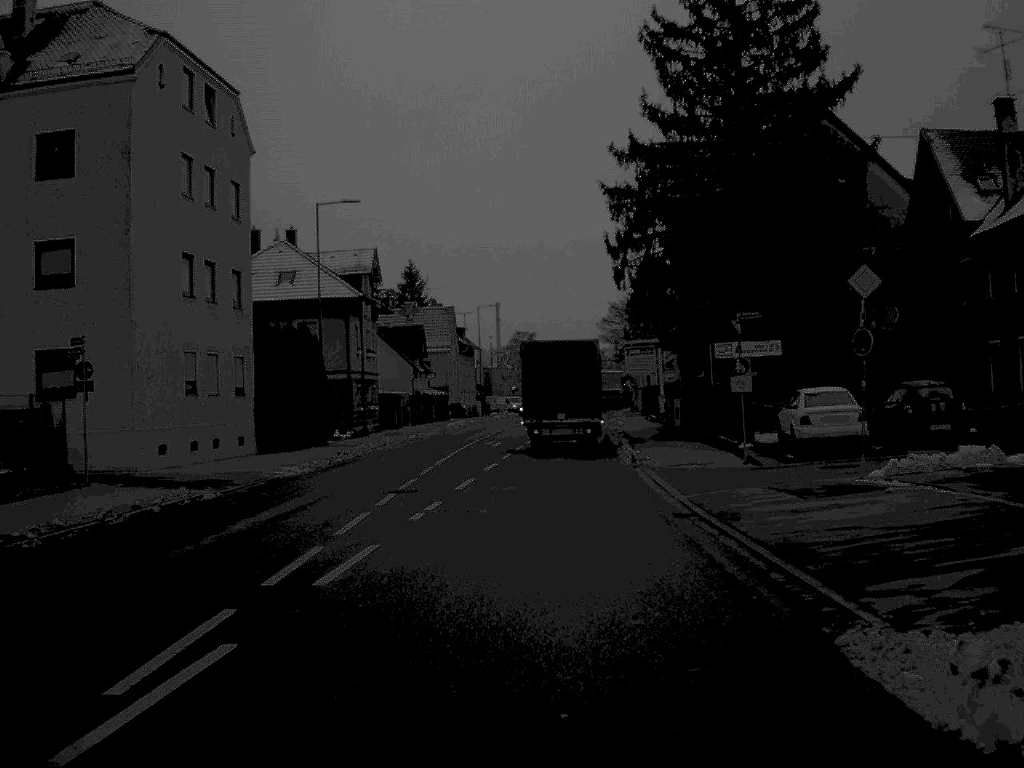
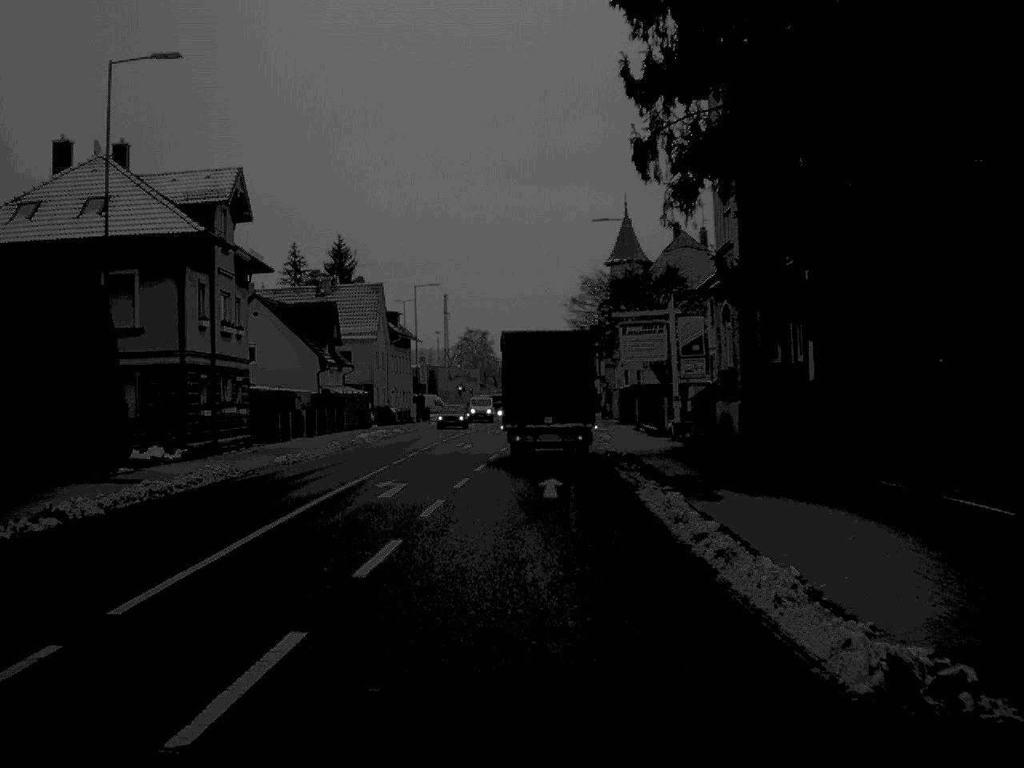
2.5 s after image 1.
(+0.4, +23.6) m; +2°
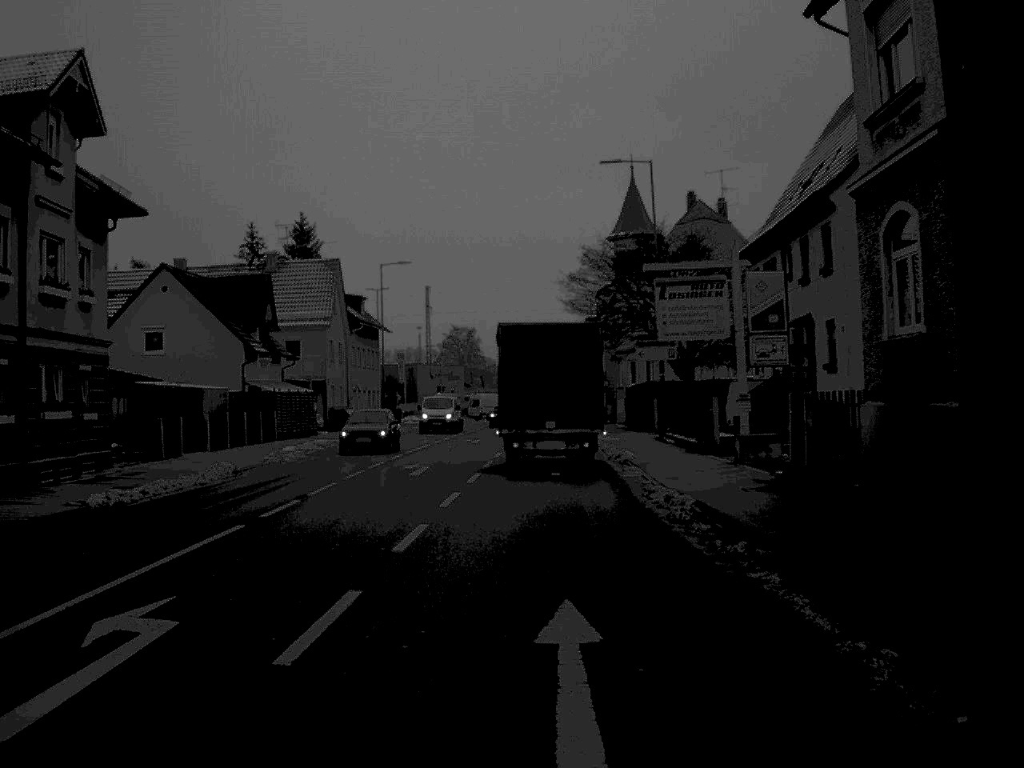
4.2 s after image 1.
(+0.1, +15.6) m; 0°
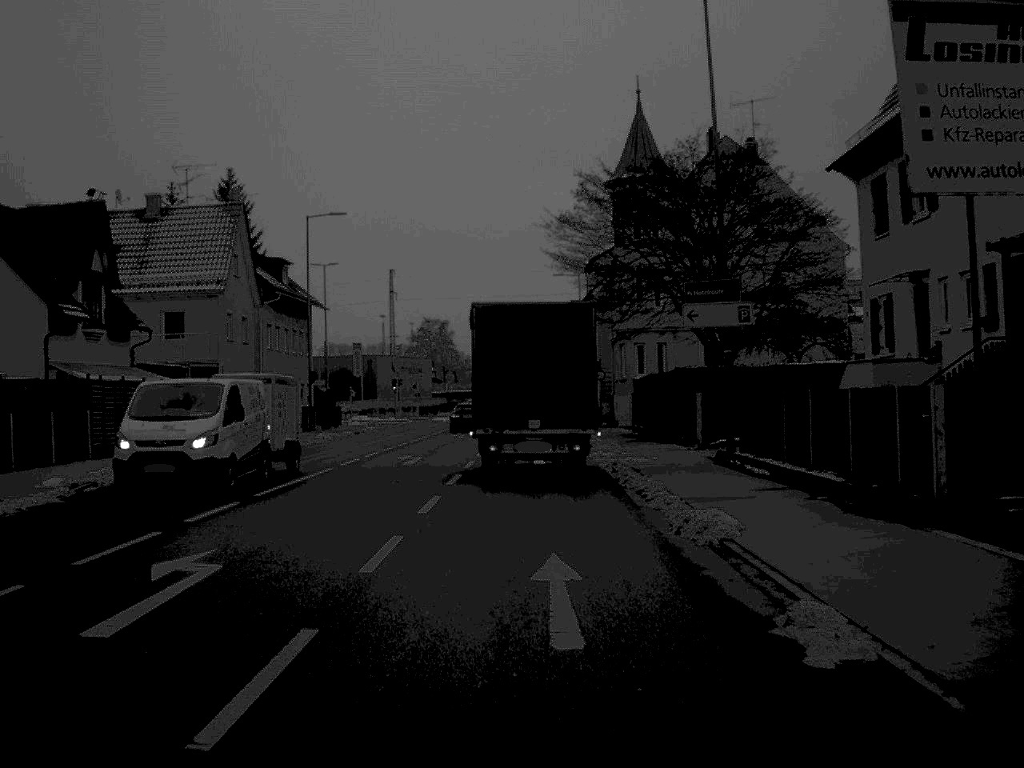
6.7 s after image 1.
(+0.2, +19.8) m; +1°
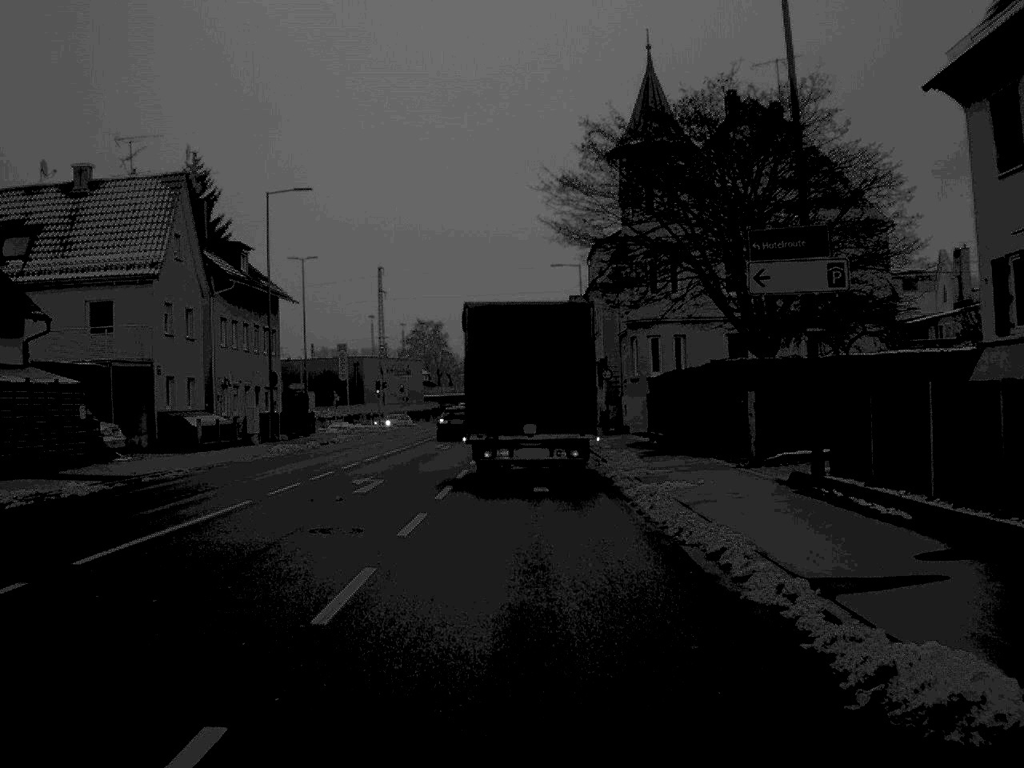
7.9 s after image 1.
(0.0, +8.5) m; 0°
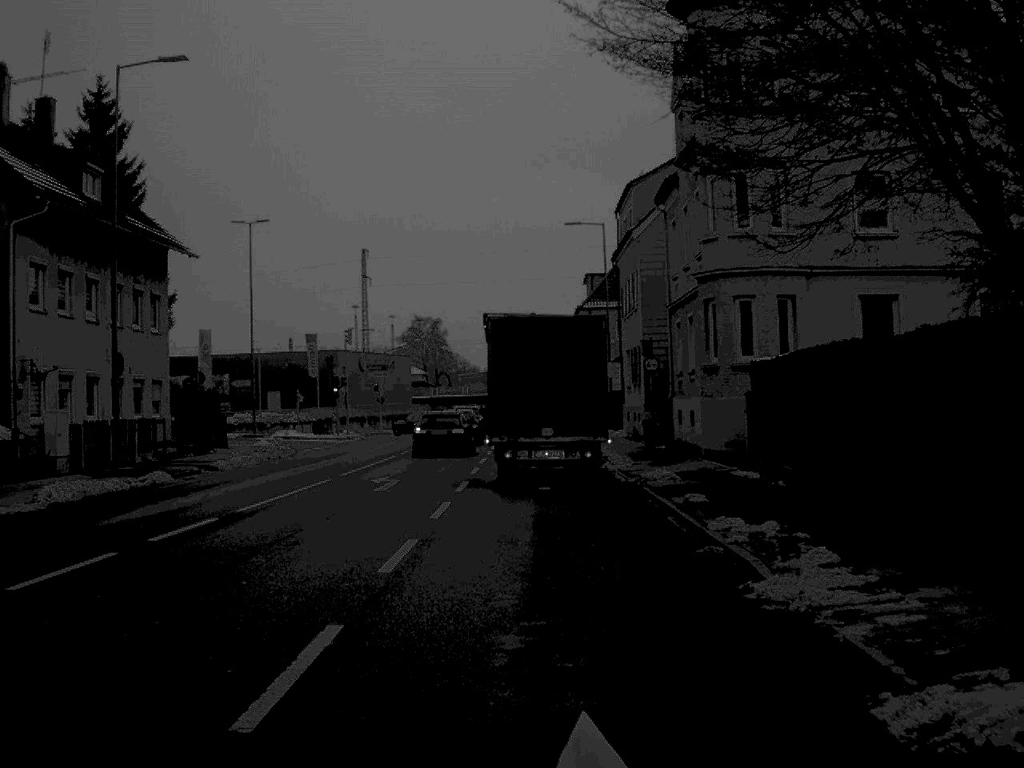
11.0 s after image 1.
(0.0, +20.7) m; 0°
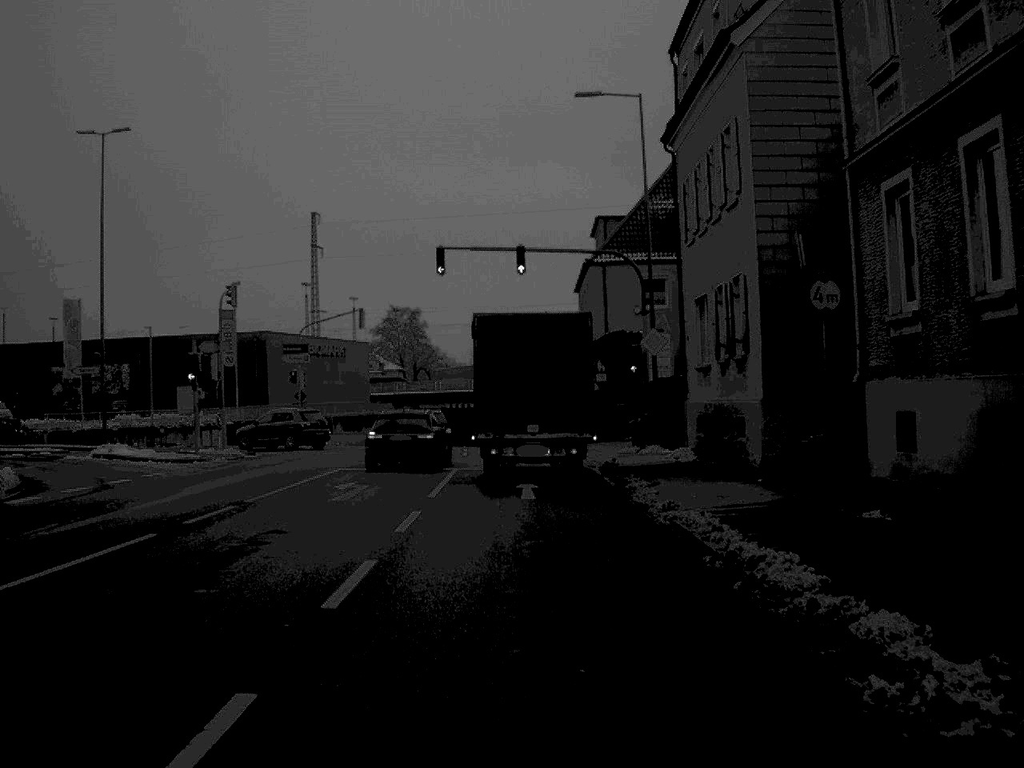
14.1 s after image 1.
(+0.2, +26.2) m; 0°
